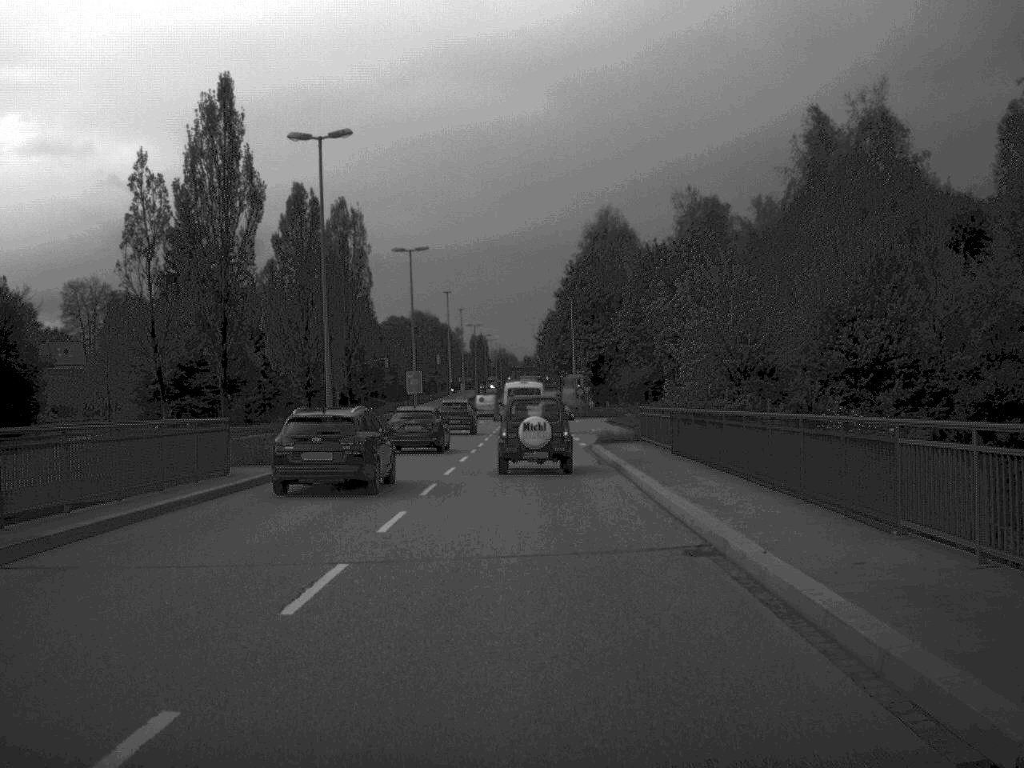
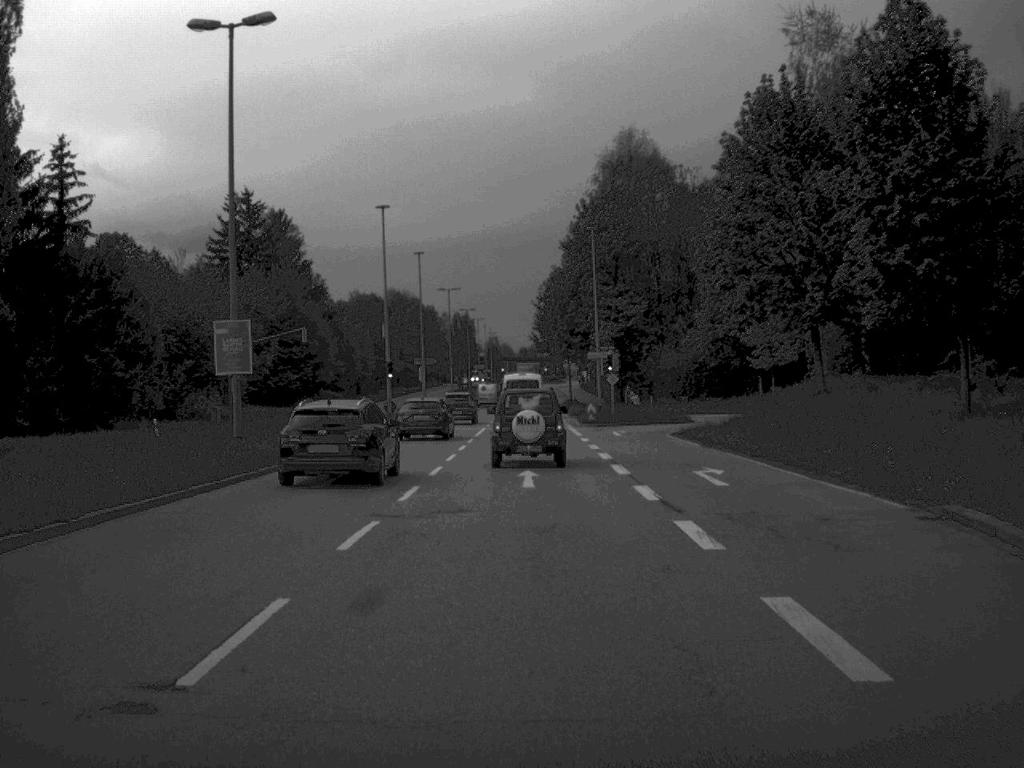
(0.0, +44.0) m; 0°
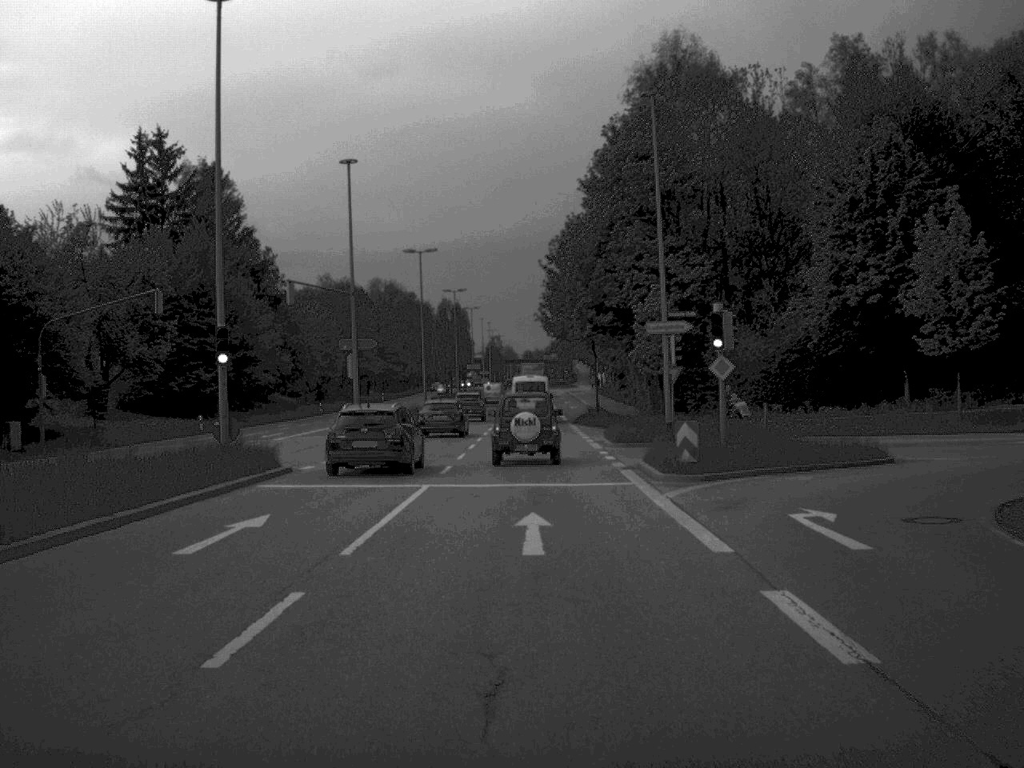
(0.0, +33.3) m; 0°
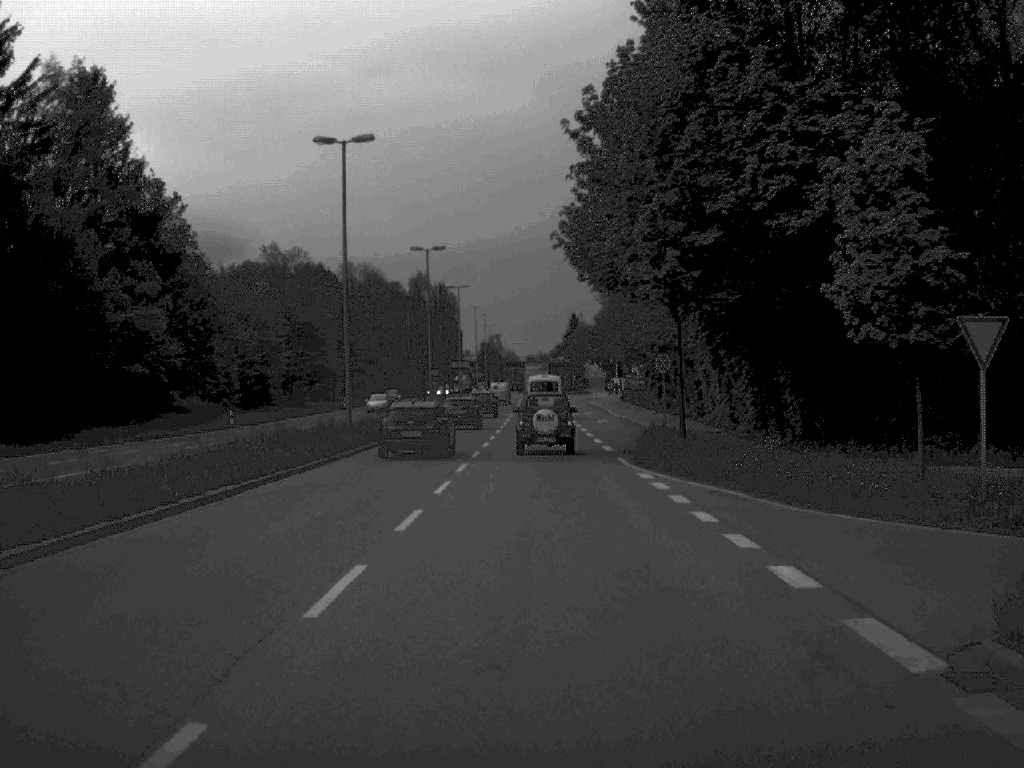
(-0.2, +35.1) m; 0°
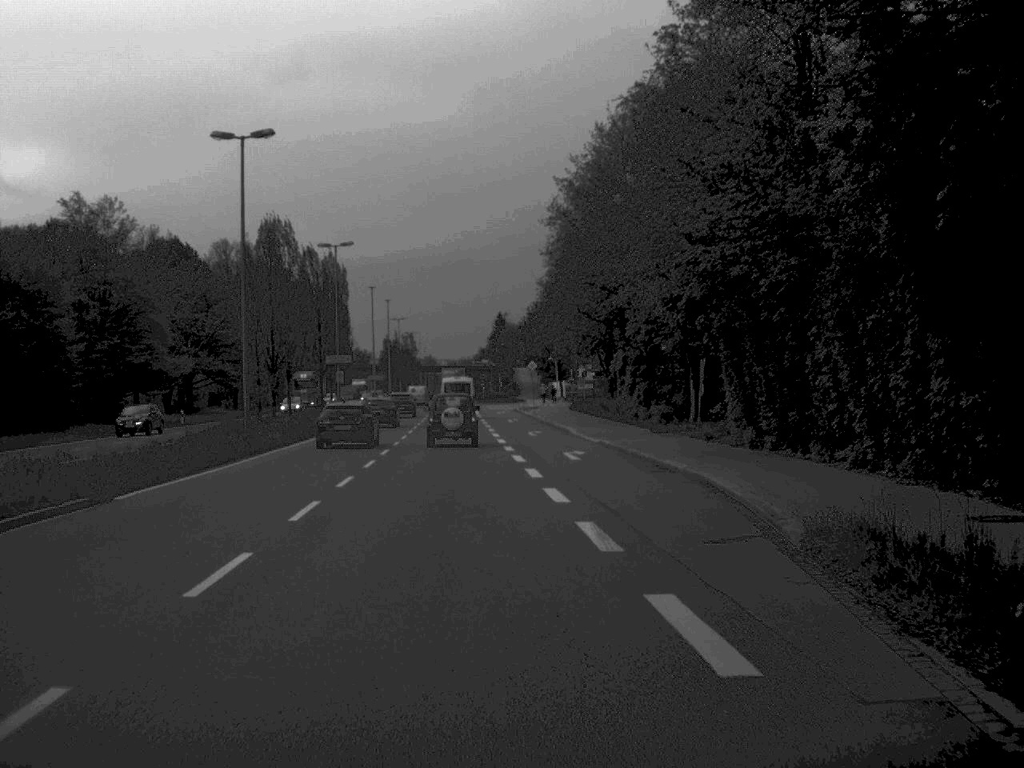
(+0.7, +35.4) m; +3°
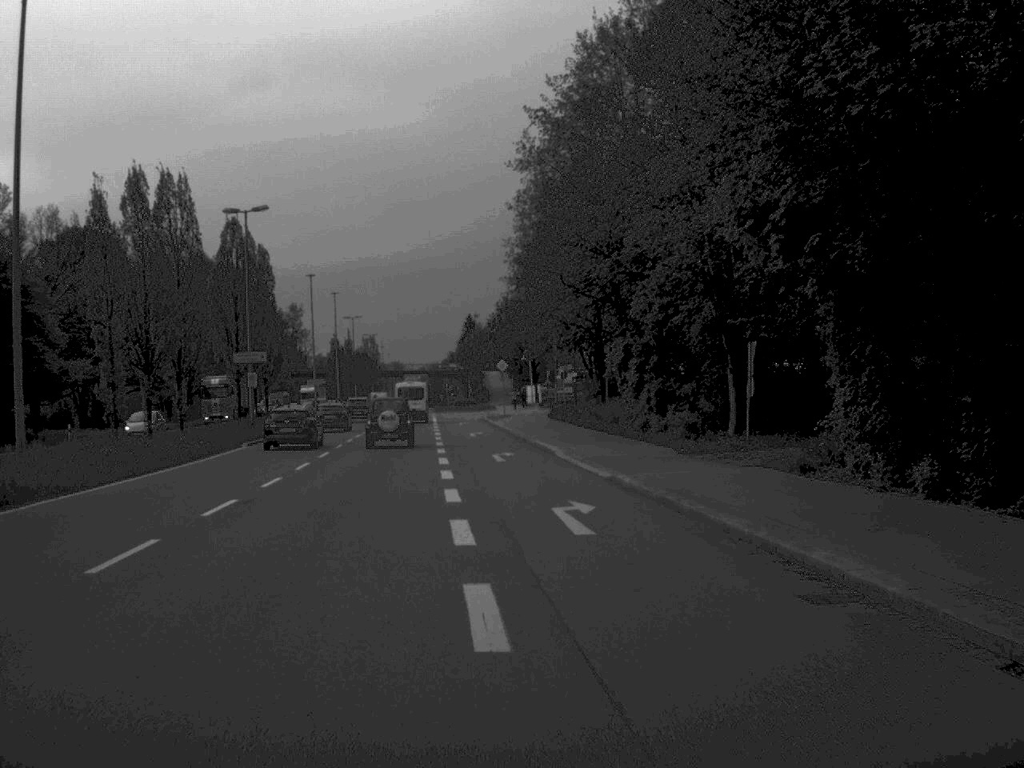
(+0.2, +16.8) m; +1°
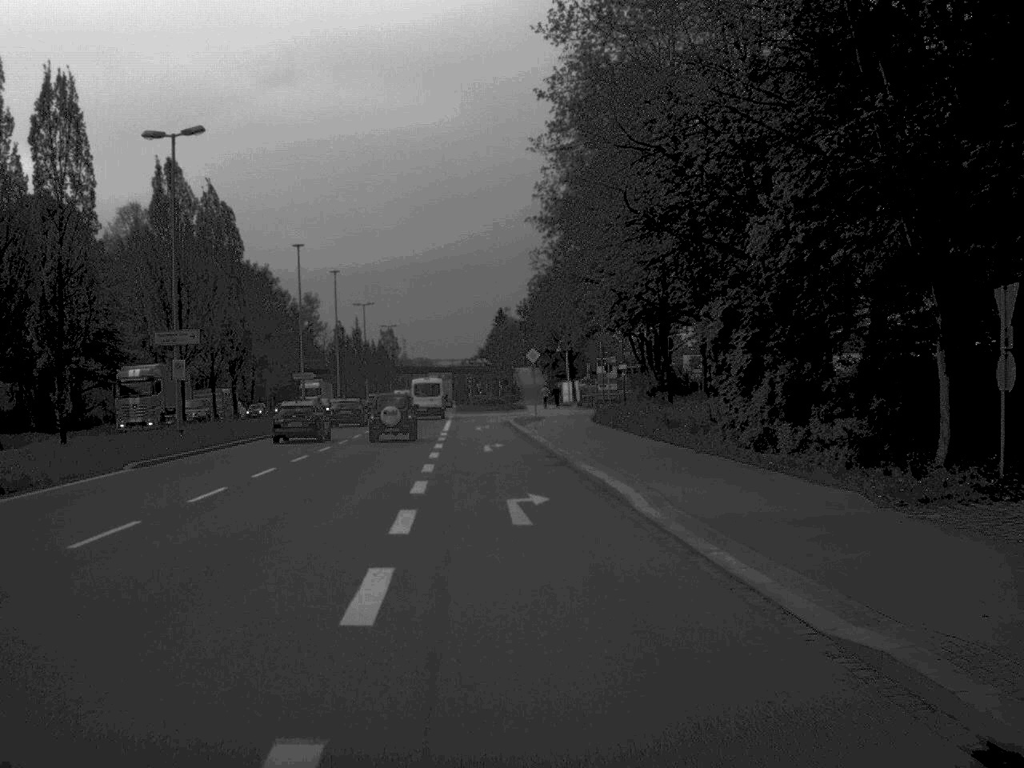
(-0.2, +16.8) m; -2°
